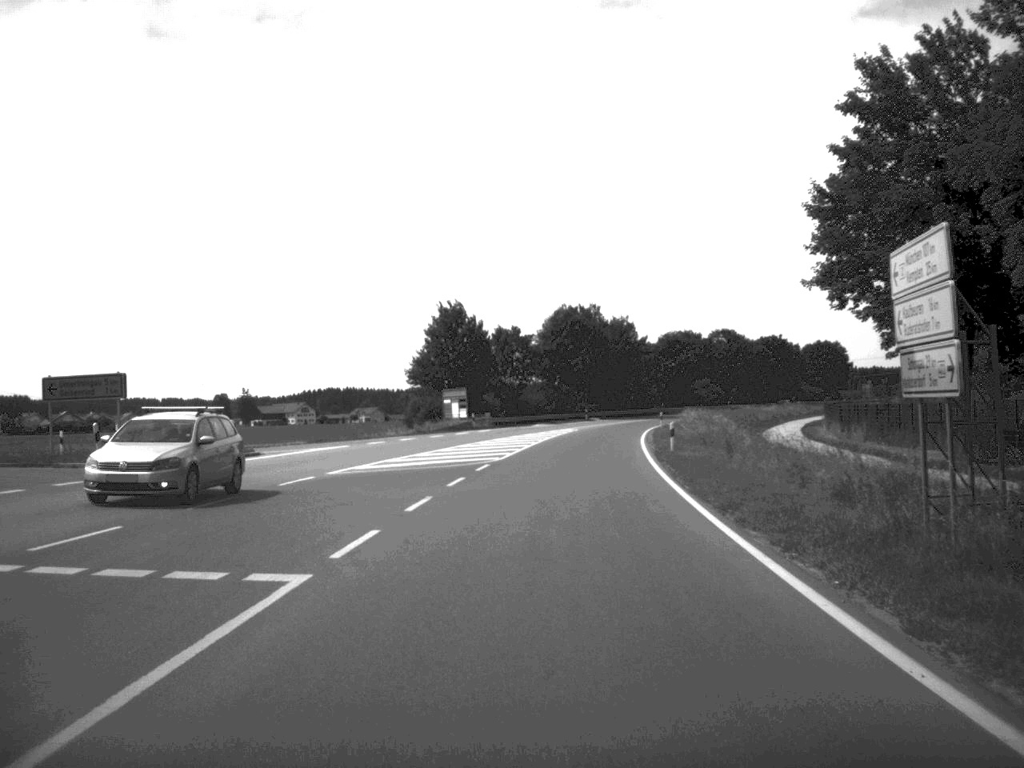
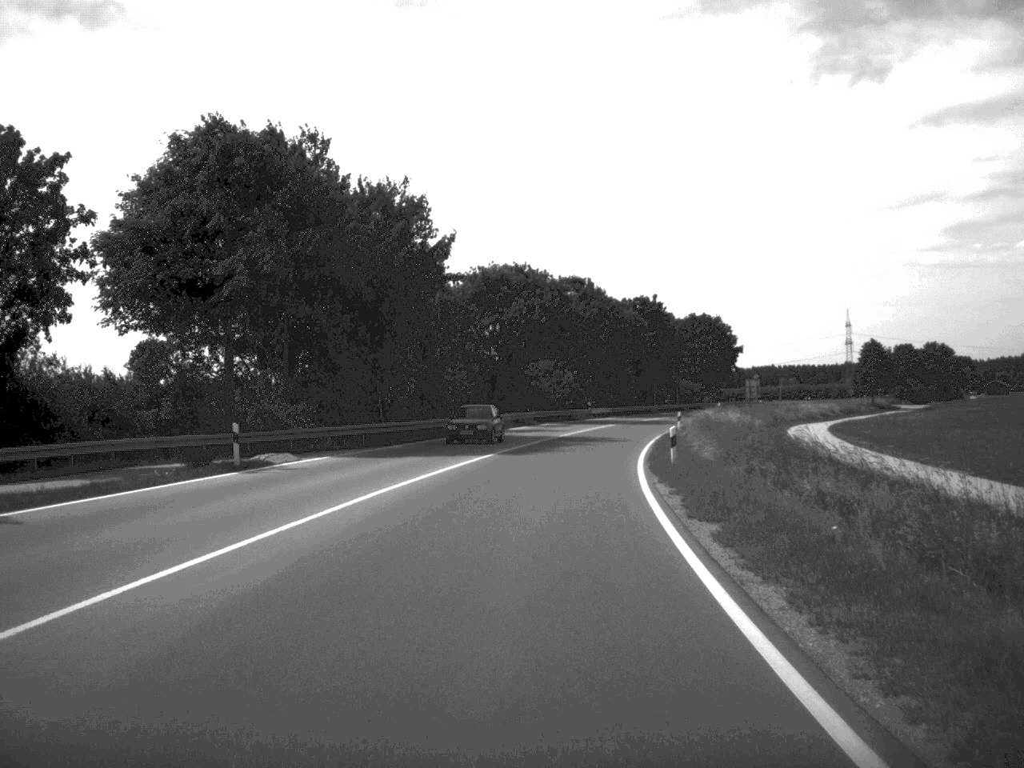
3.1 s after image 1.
(+6.9, +83.2) m; +10°
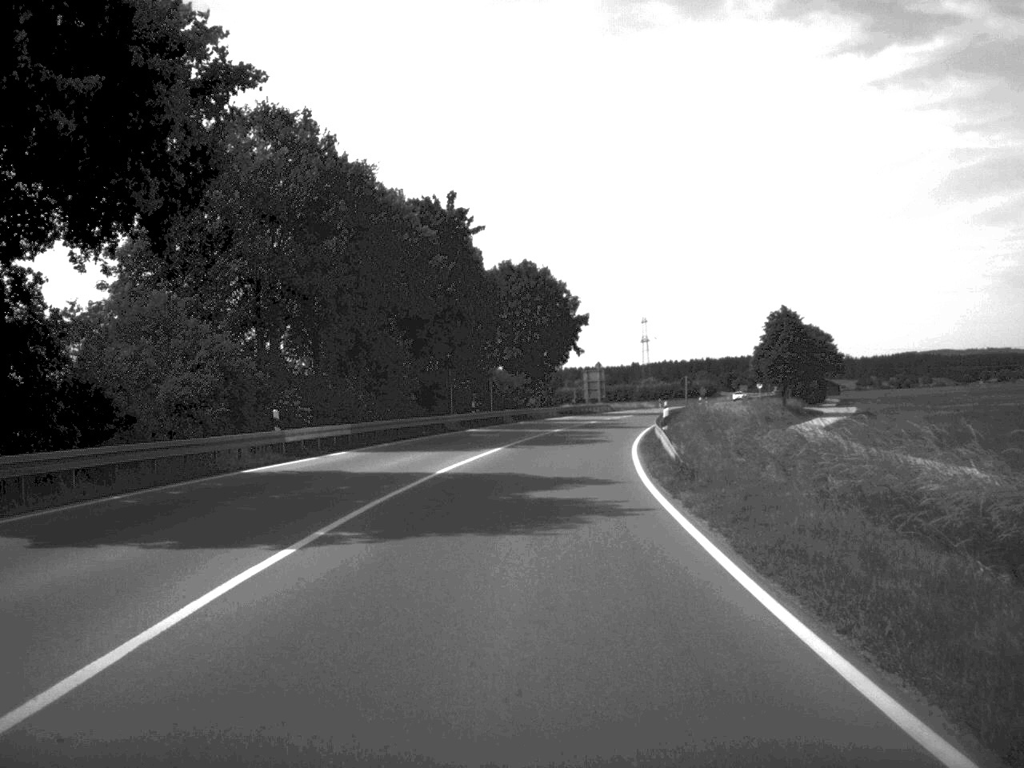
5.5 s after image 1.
(+5.6, +66.4) m; +10°
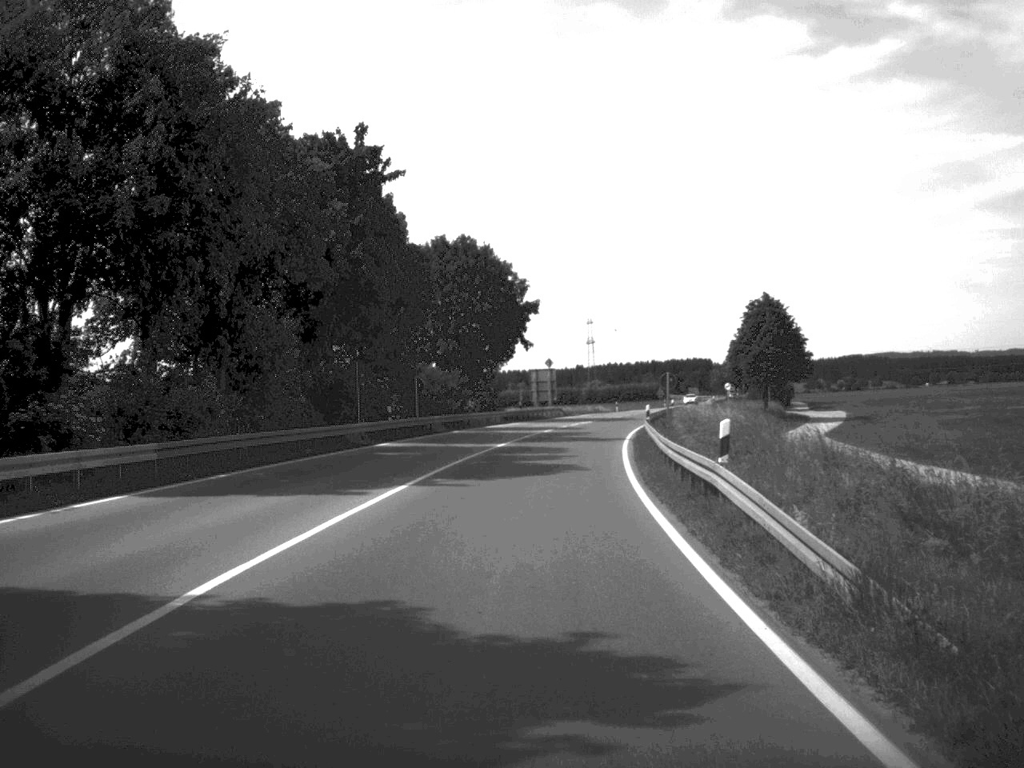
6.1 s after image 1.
(+0.4, +16.9) m; +2°
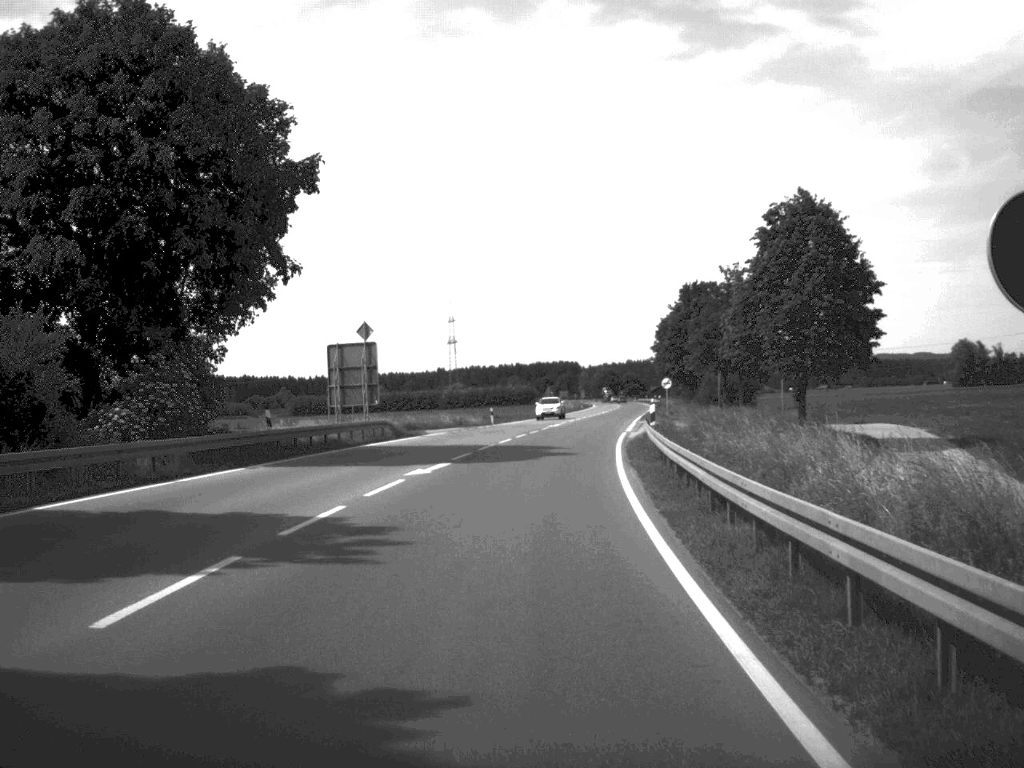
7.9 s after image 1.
(+2.8, +51.7) m; +6°
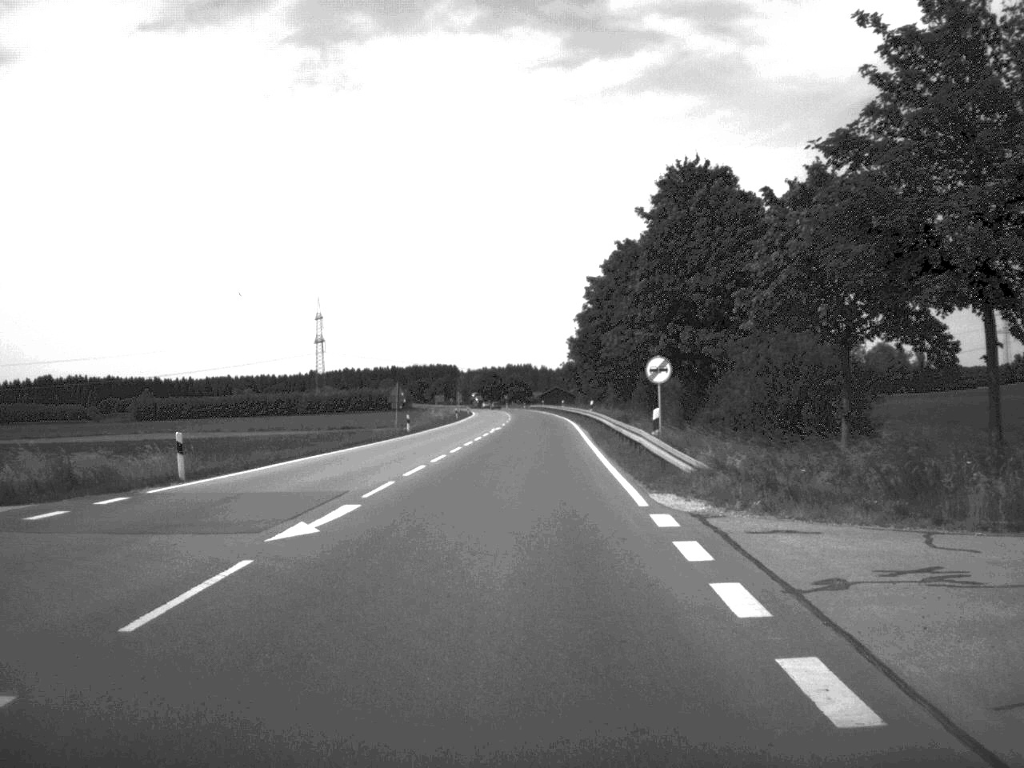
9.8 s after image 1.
(+2.6, +52.7) m; +5°
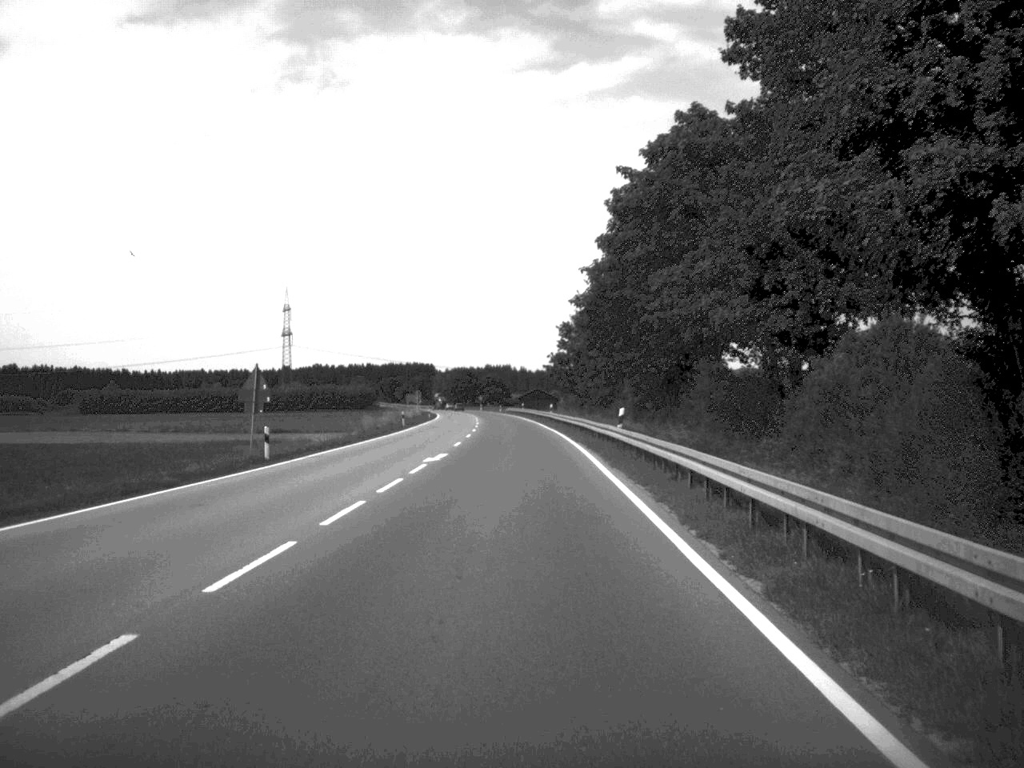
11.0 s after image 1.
(+0.3, +33.5) m; +1°
